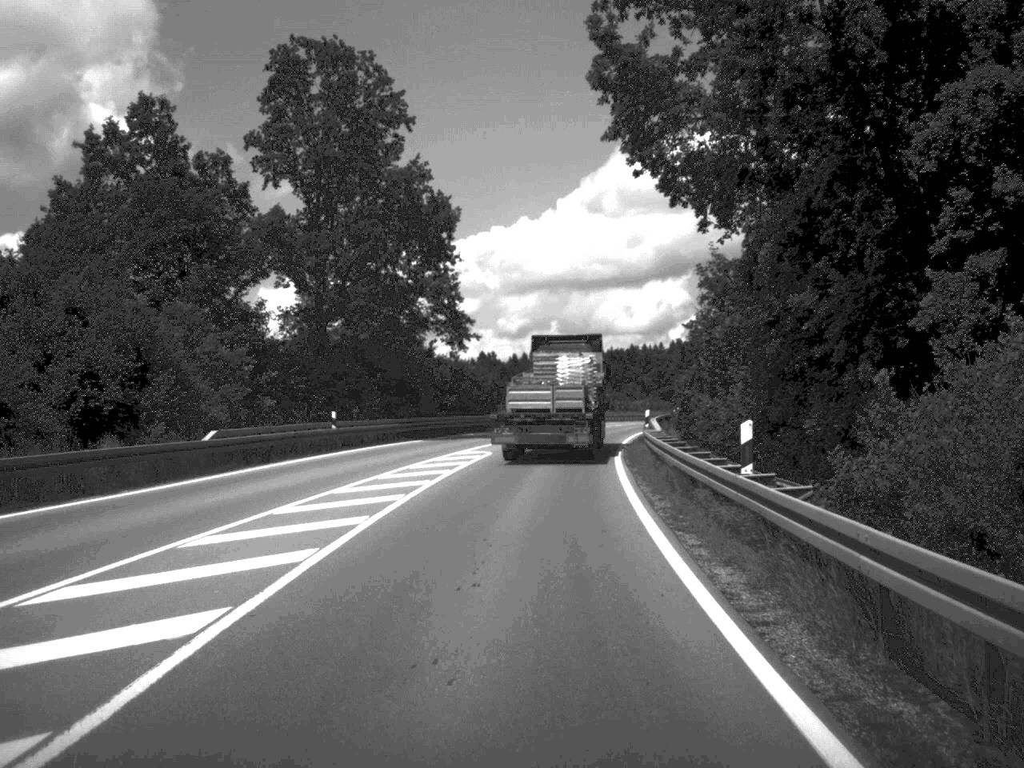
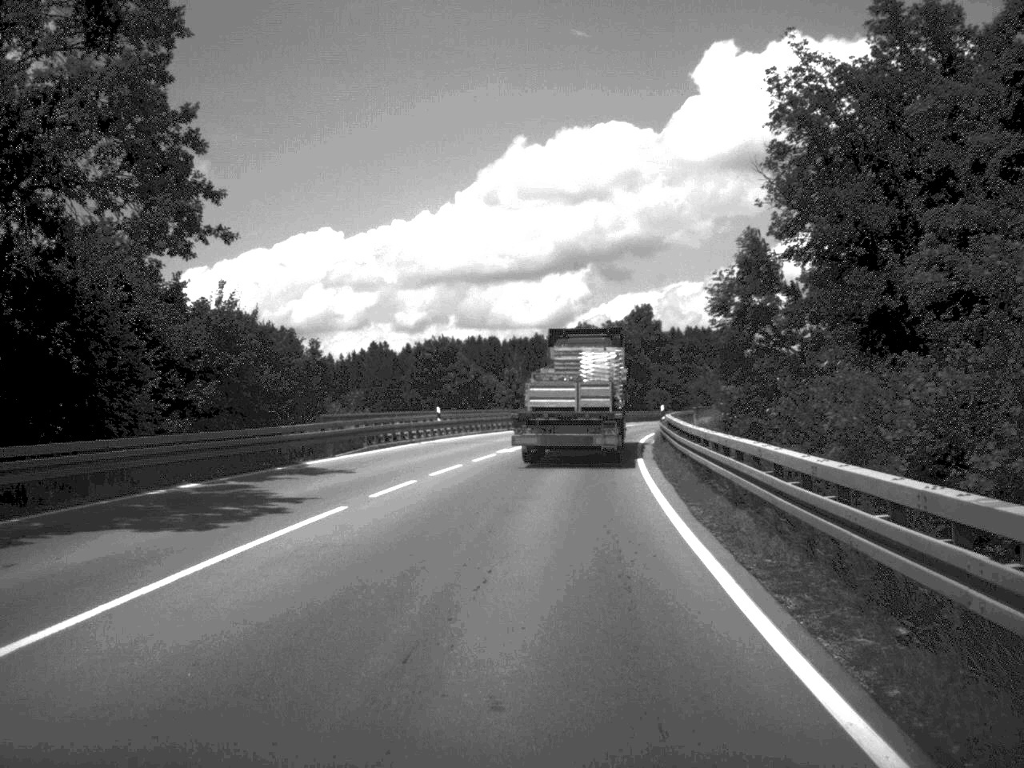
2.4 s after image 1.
(+1.4, +40.9) m; +4°
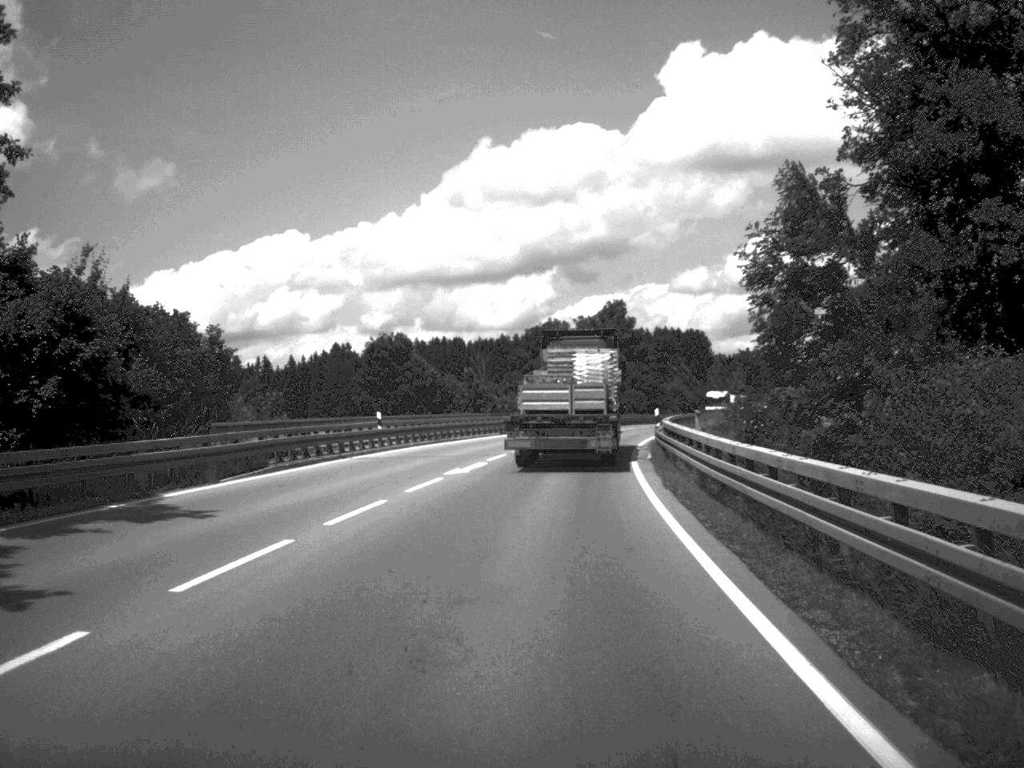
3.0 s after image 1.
(+0.1, +9.9) m; +1°
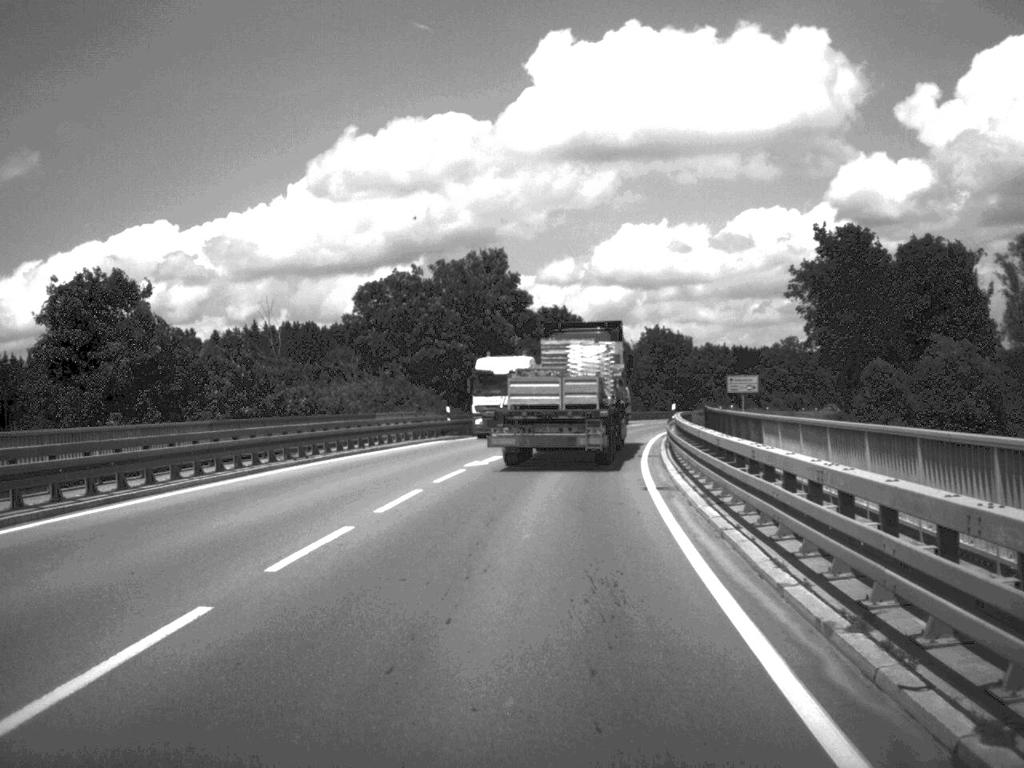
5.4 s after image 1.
(+2.0, +40.2) m; +6°
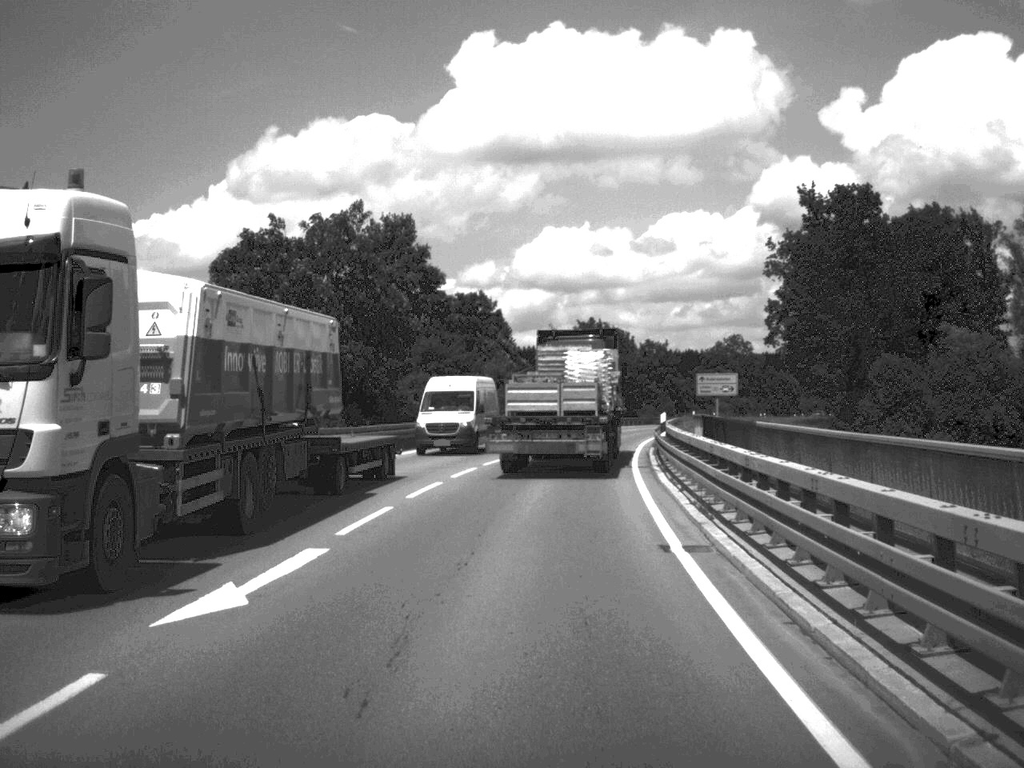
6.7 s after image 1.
(+0.6, +19.7) m; +3°
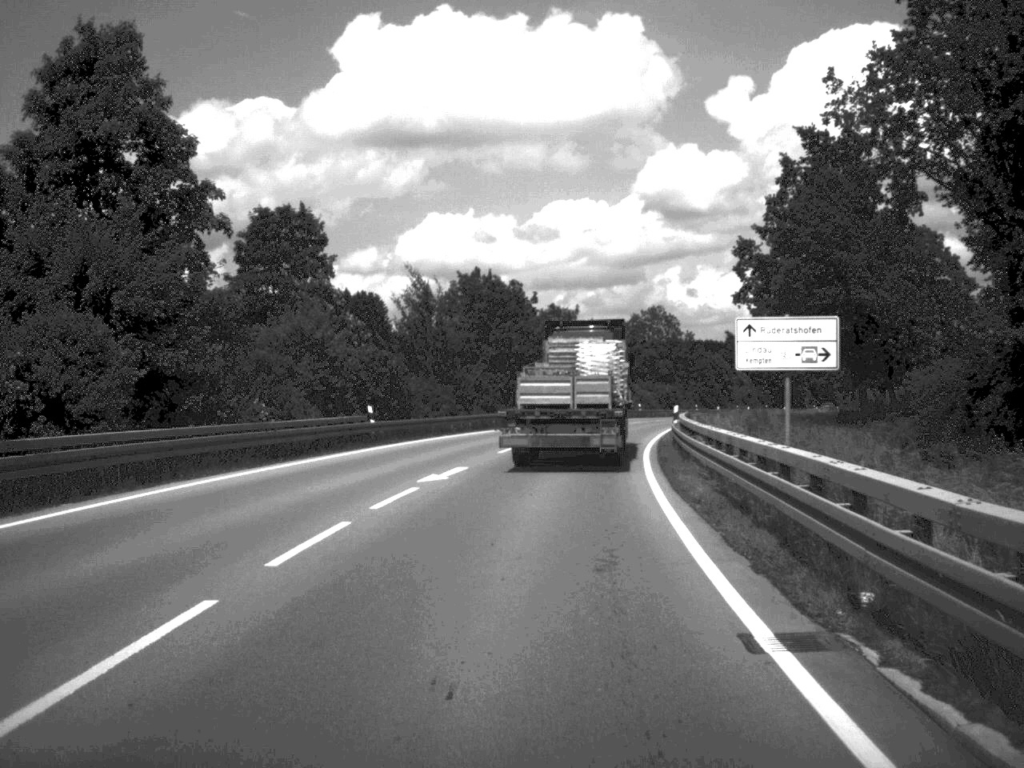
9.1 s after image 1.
(+1.7, +38.7) m; +5°
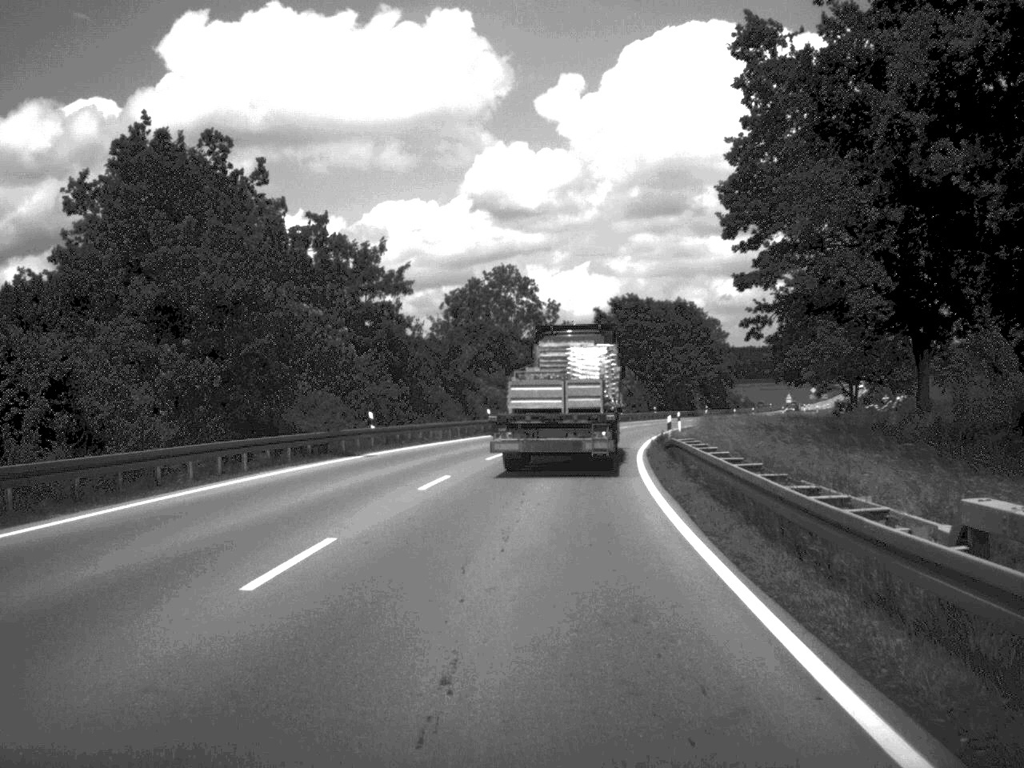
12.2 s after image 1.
(+3.0, +47.8) m; +7°
